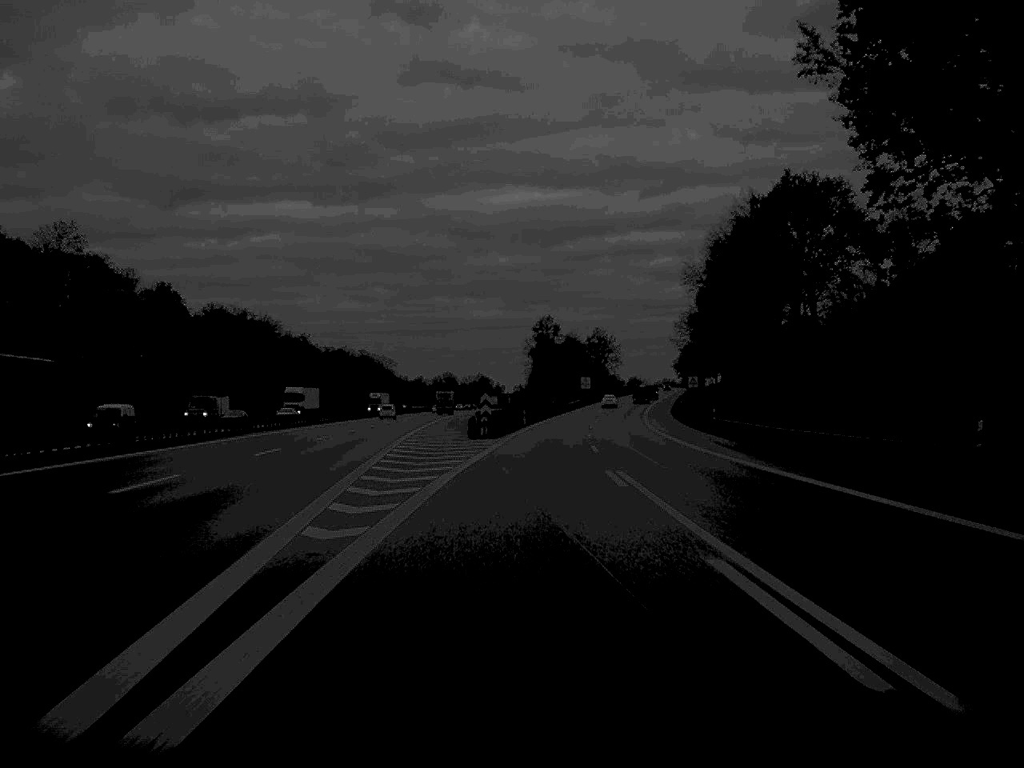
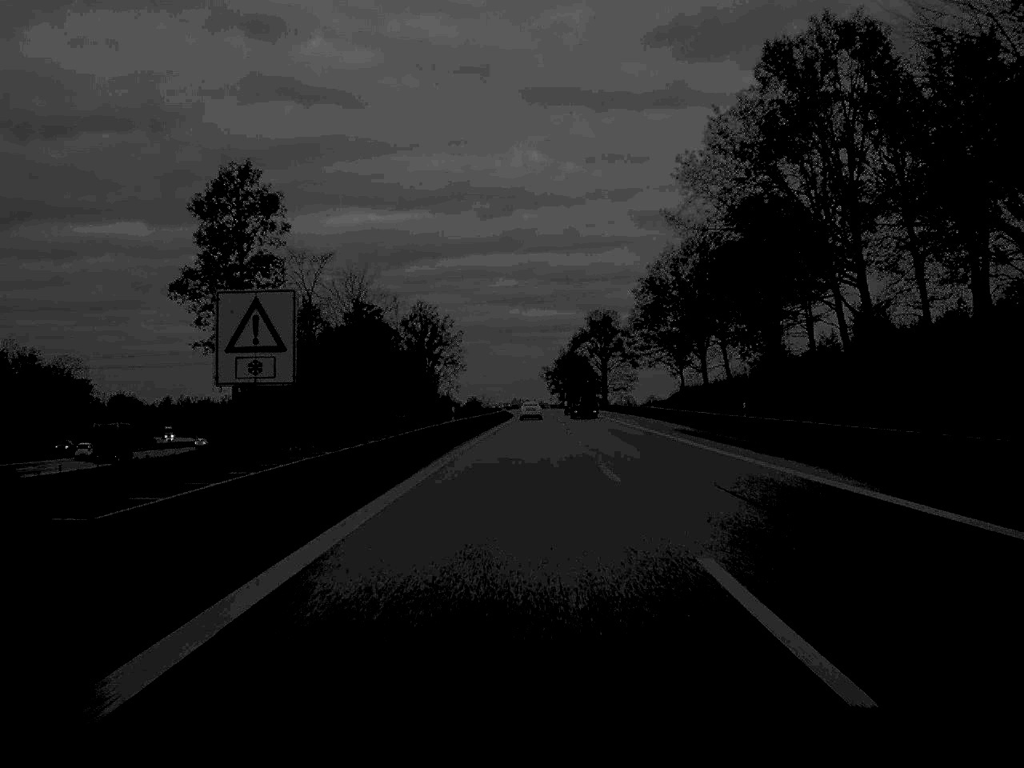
(+10.7, +162.7) m; +7°
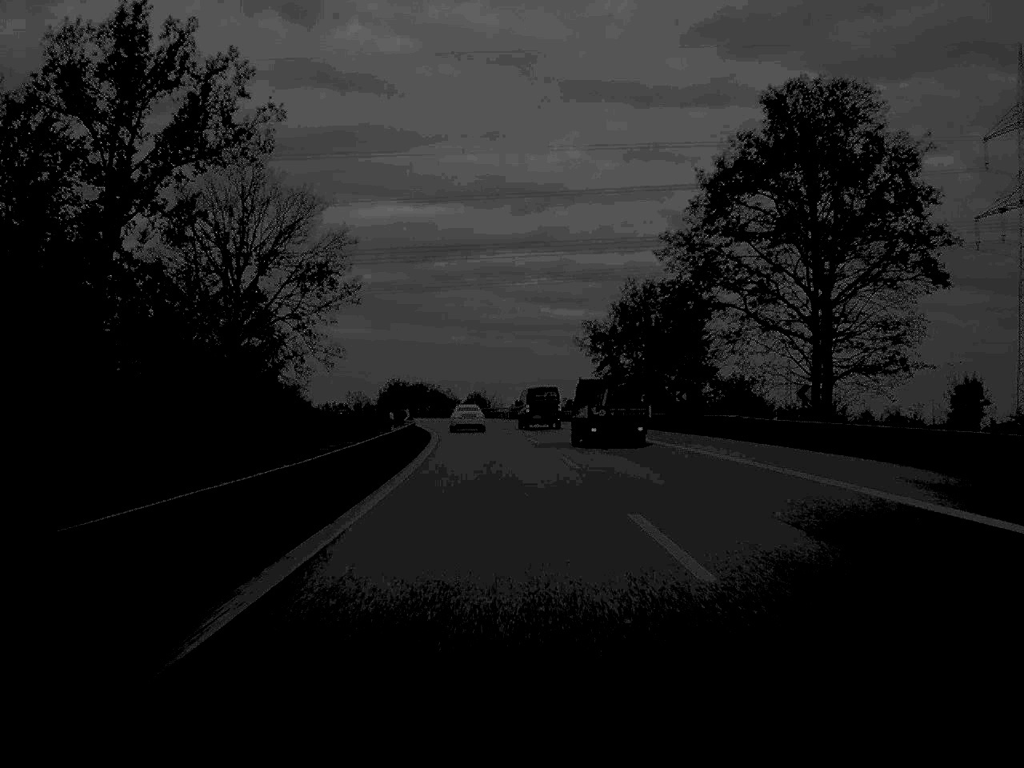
(+0.5, +156.3) m; -1°
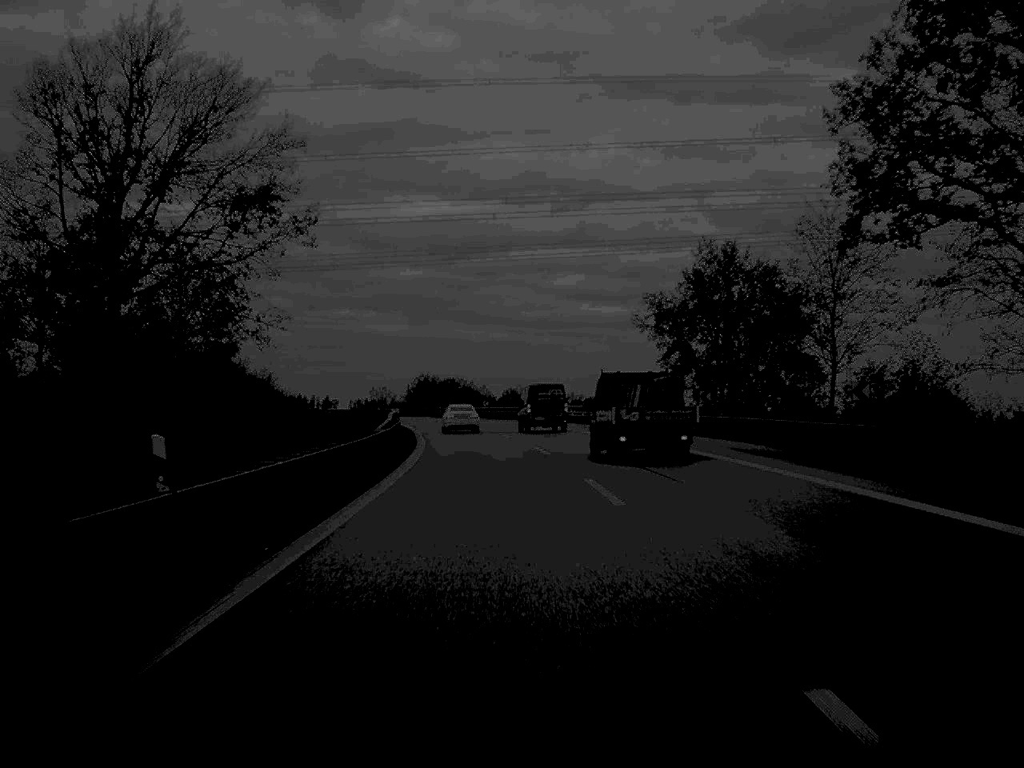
(-0.4, +28.0) m; -2°
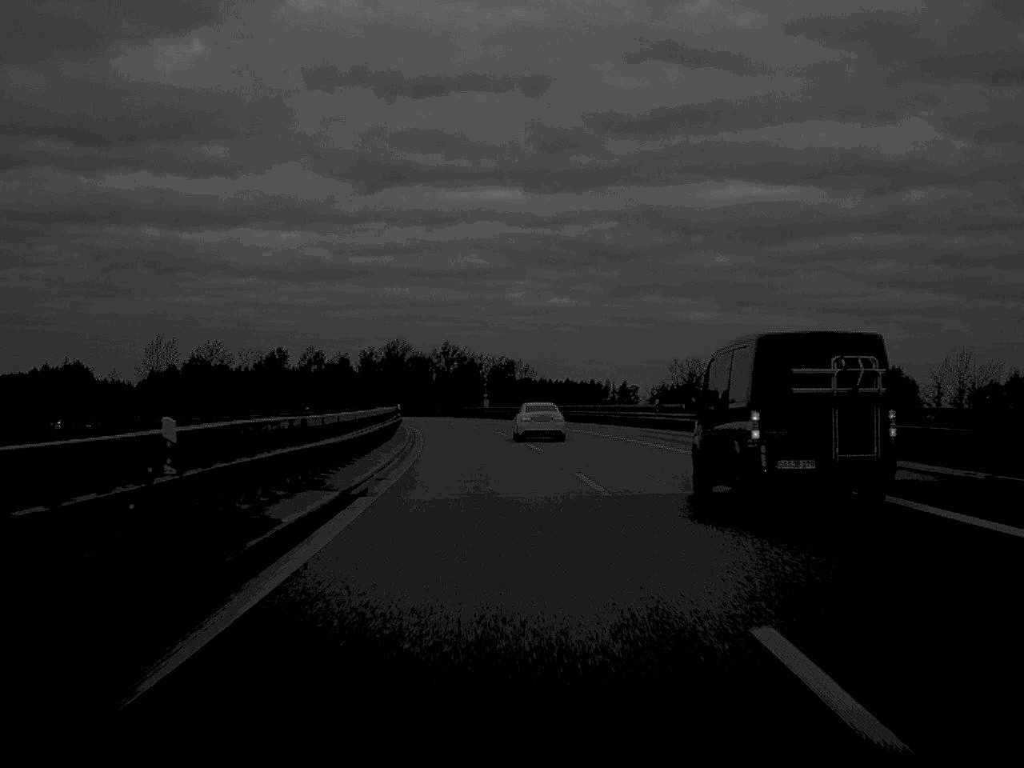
(-16.5, +139.9) m; -14°
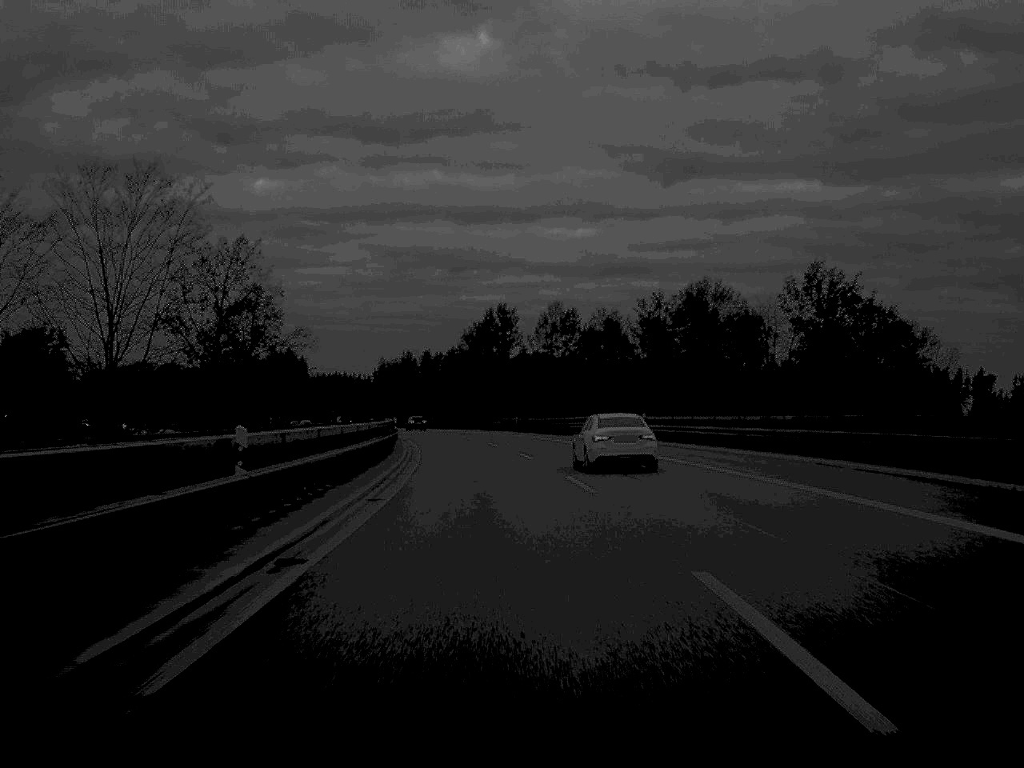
(-16.2, +139.2) m; -13°
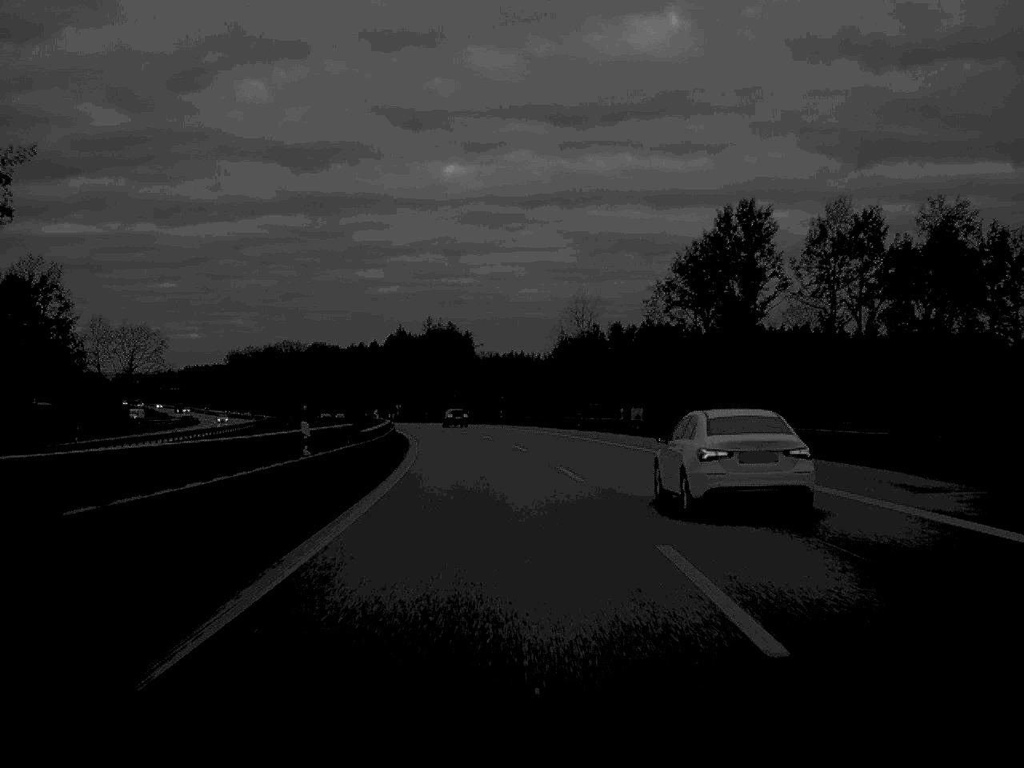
(-6.6, +87.8) m; -9°
